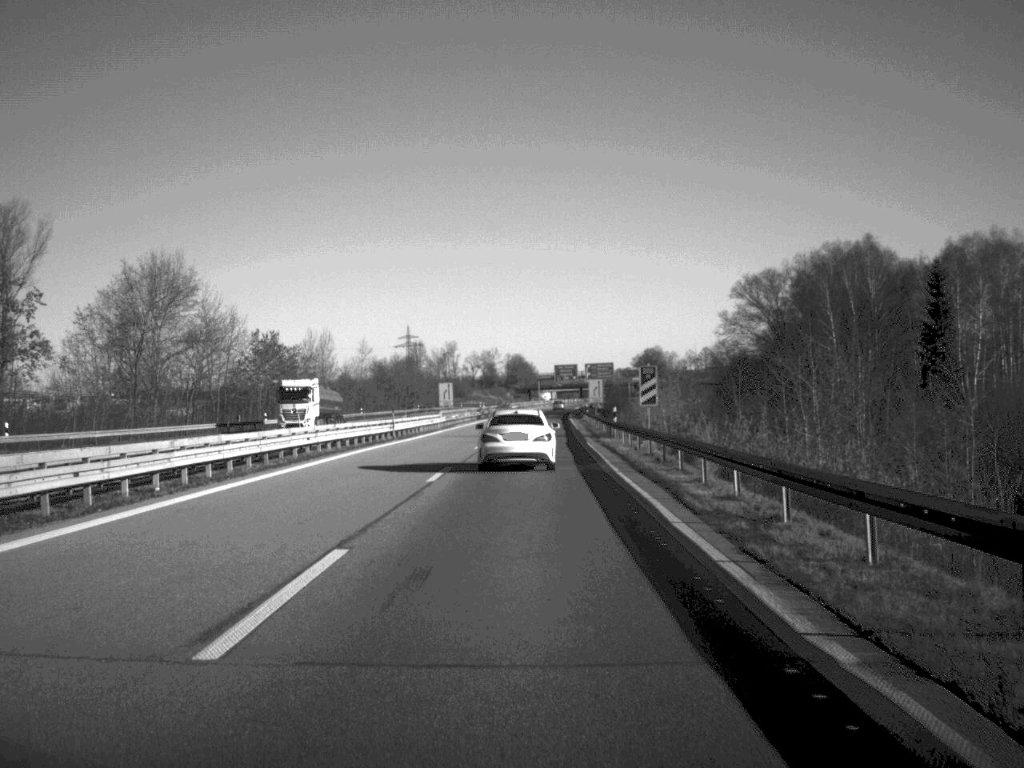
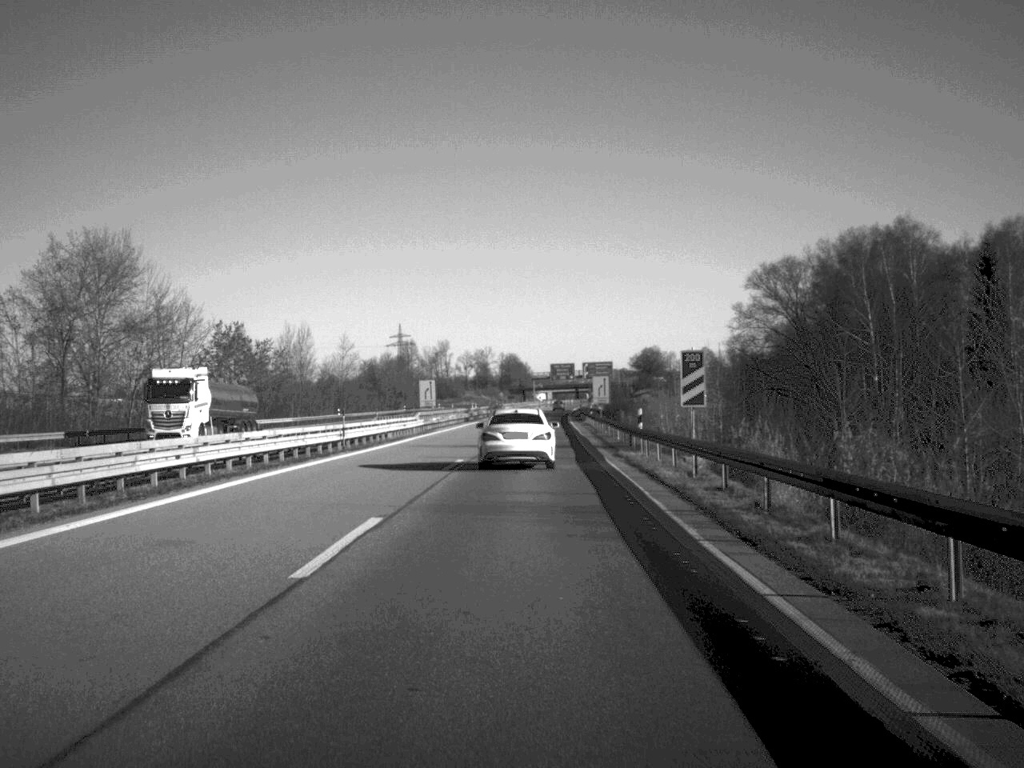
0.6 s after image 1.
(0.0, +14.4) m; 0°
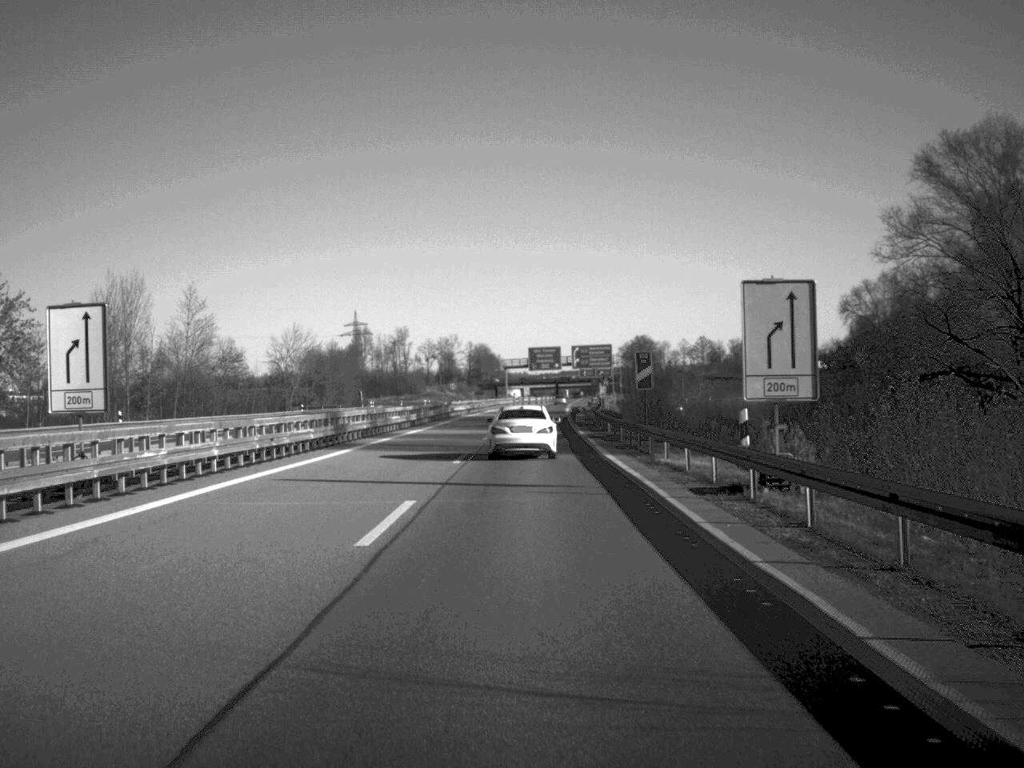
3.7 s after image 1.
(+0.7, +69.5) m; +1°
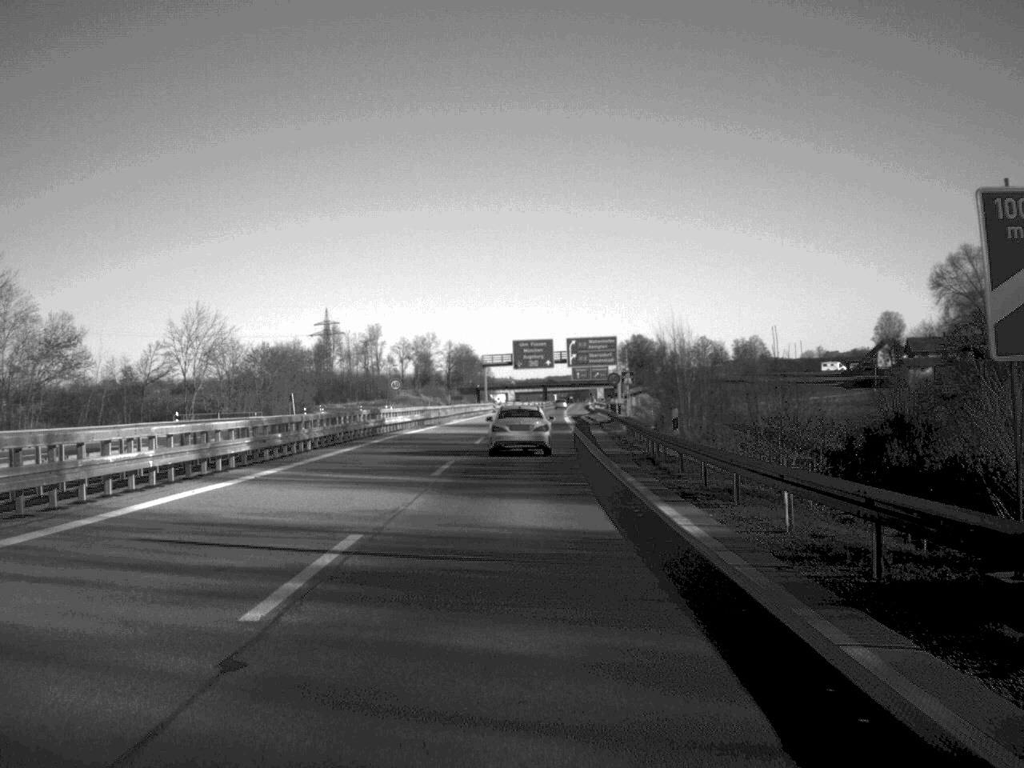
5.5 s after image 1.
(+0.2, +40.0) m; +1°
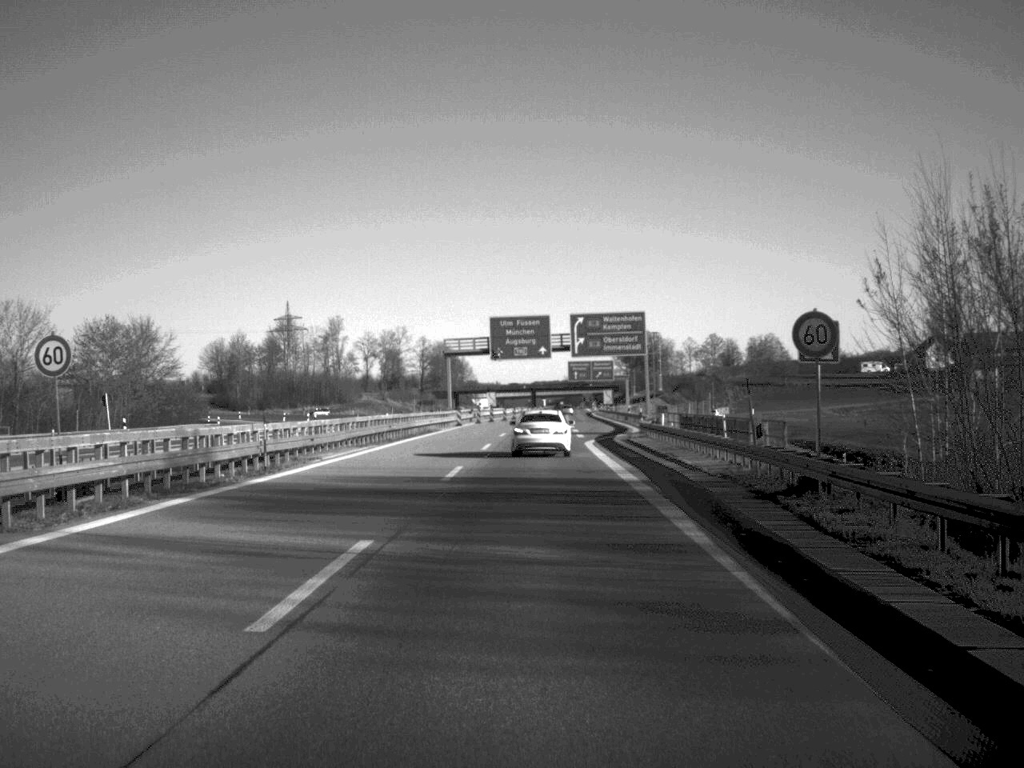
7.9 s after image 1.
(+0.2, +53.9) m; +1°
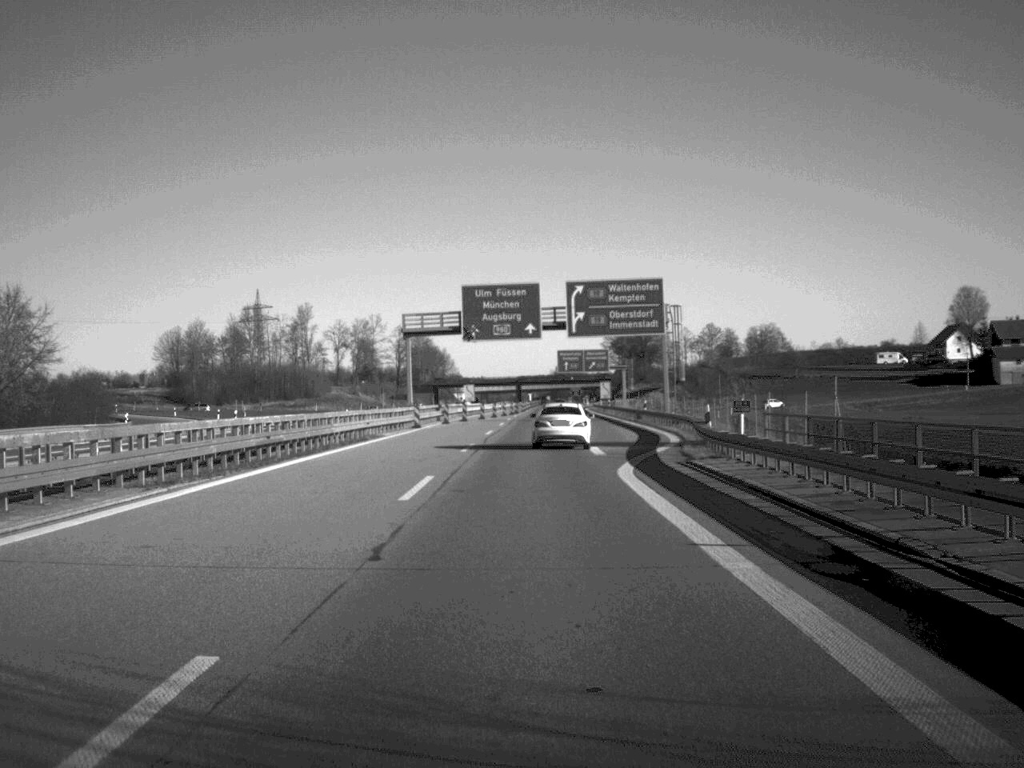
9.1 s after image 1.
(+0.1, +25.1) m; +1°
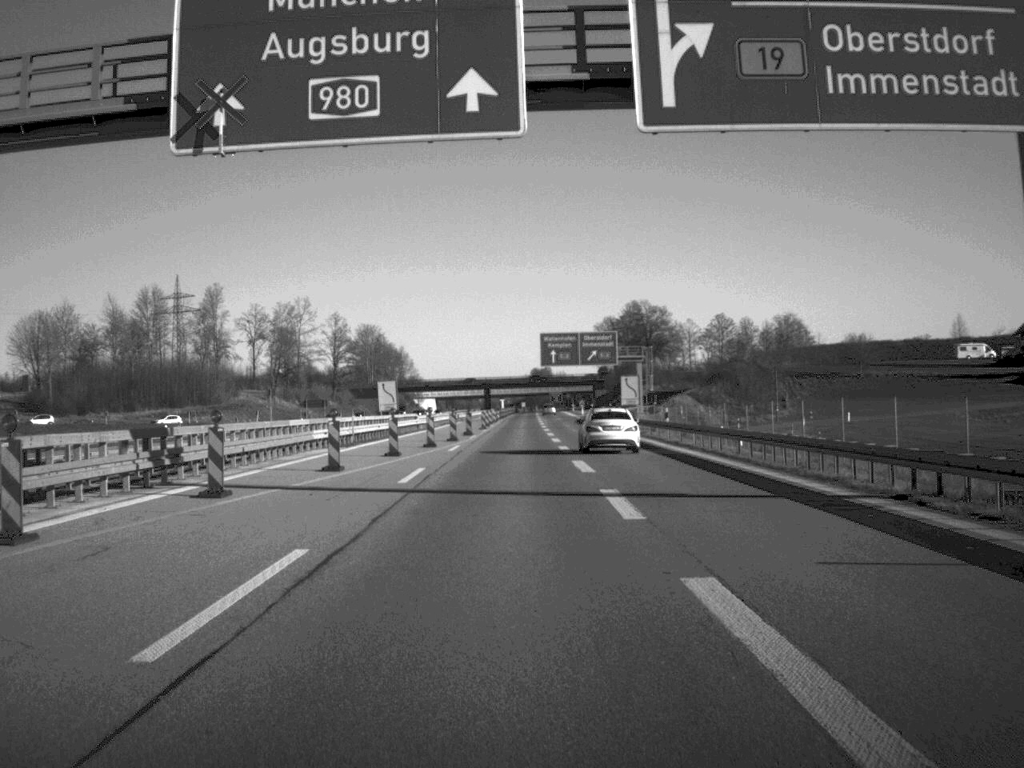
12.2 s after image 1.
(+0.6, +65.7) m; +1°
